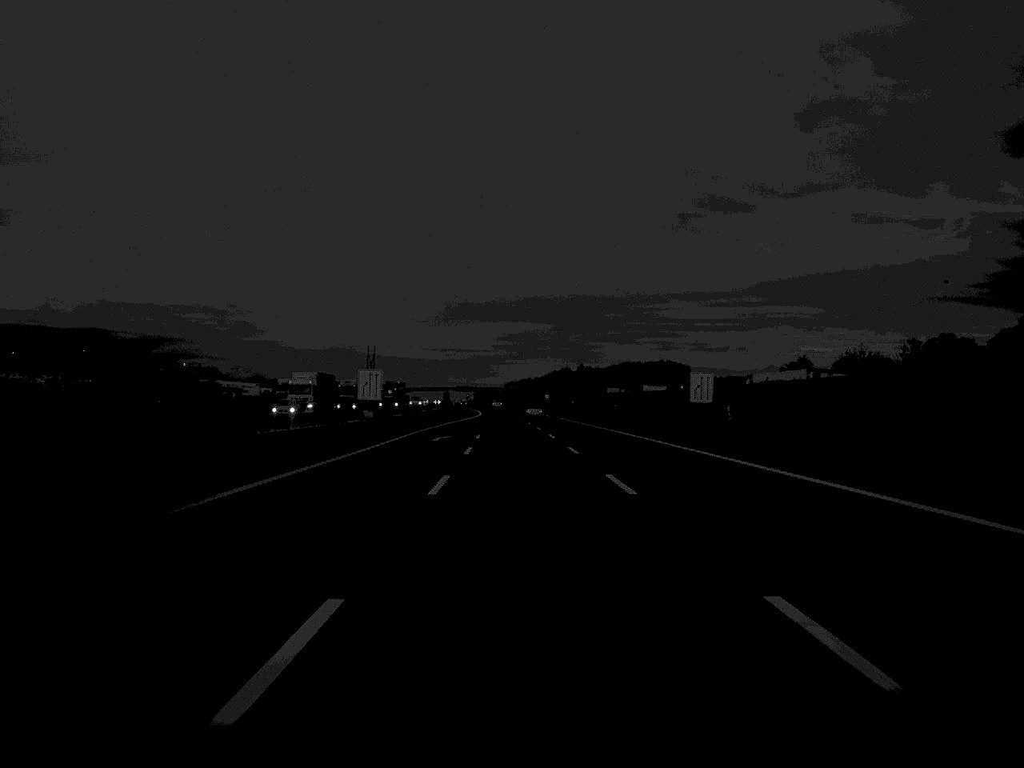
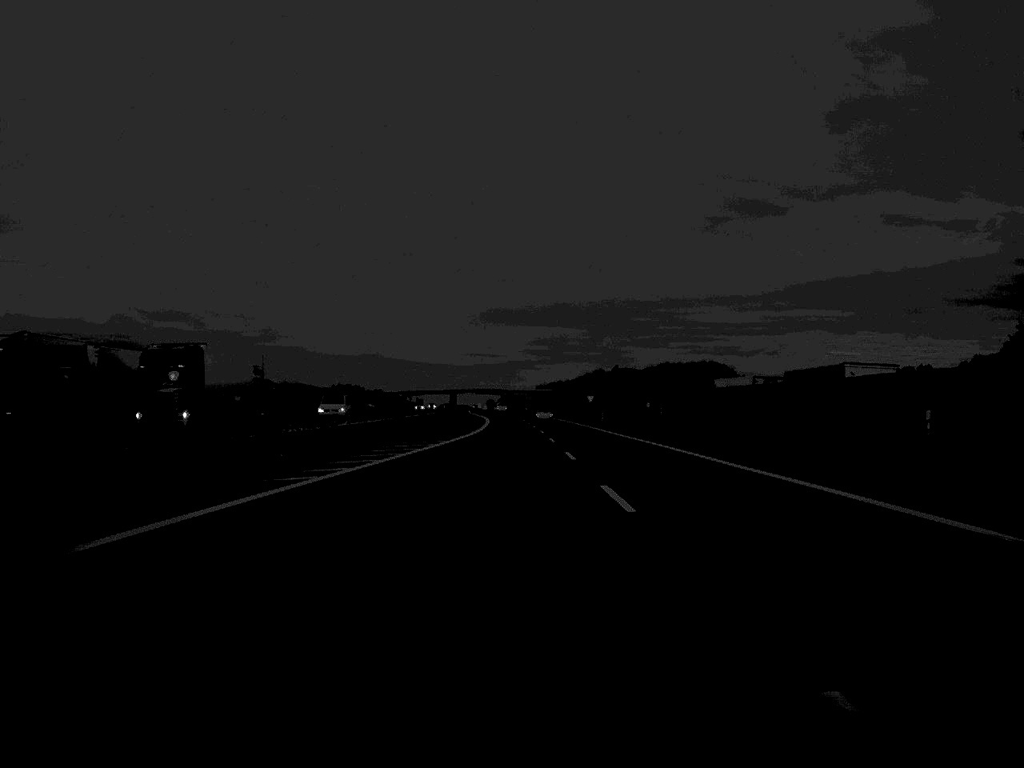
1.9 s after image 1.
(-0.8, +75.0) m; -1°
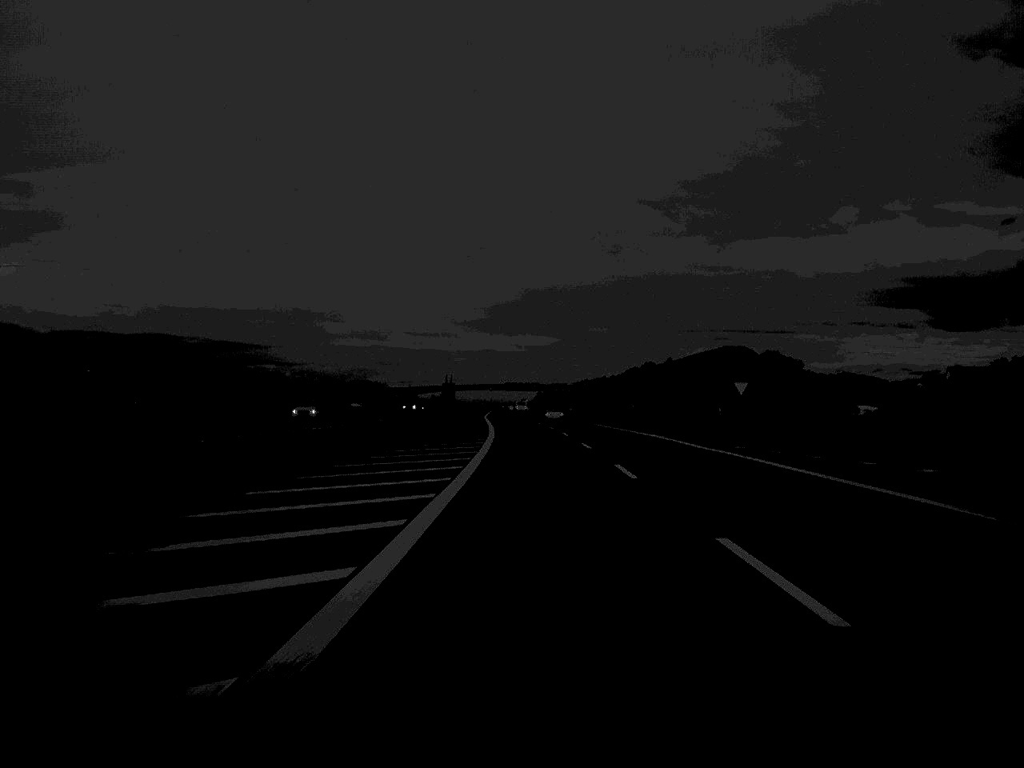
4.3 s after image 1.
(-1.6, +99.7) m; -2°
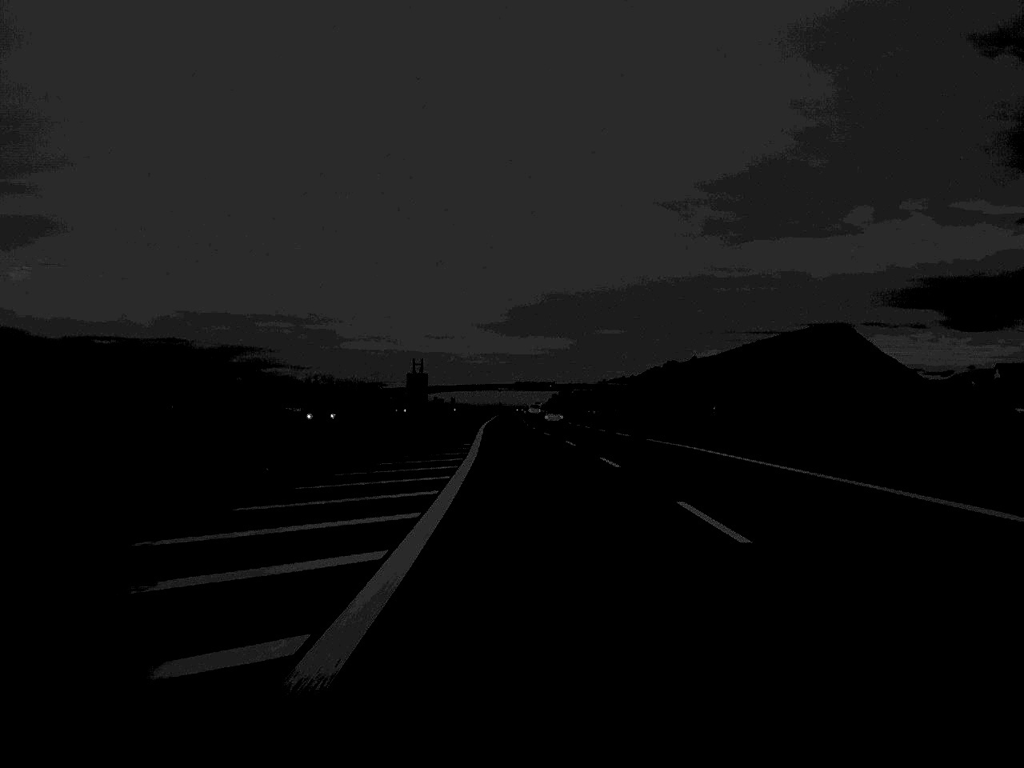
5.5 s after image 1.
(-0.2, +48.2) m; -1°
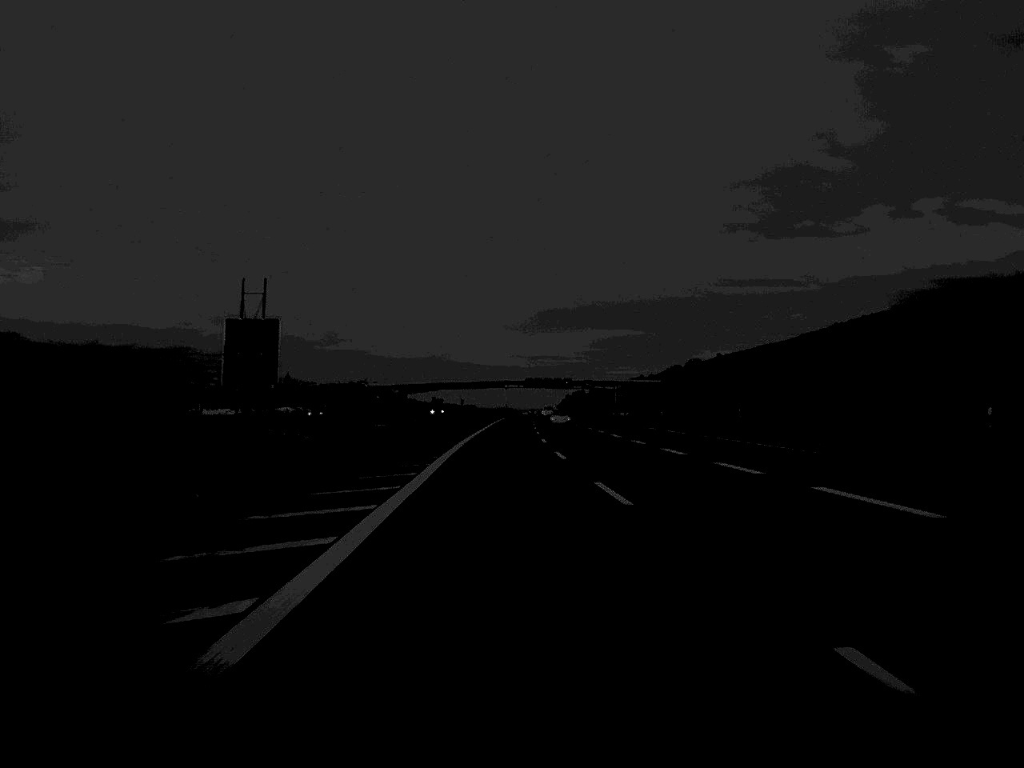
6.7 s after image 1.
(-0.2, +48.2) m; -1°
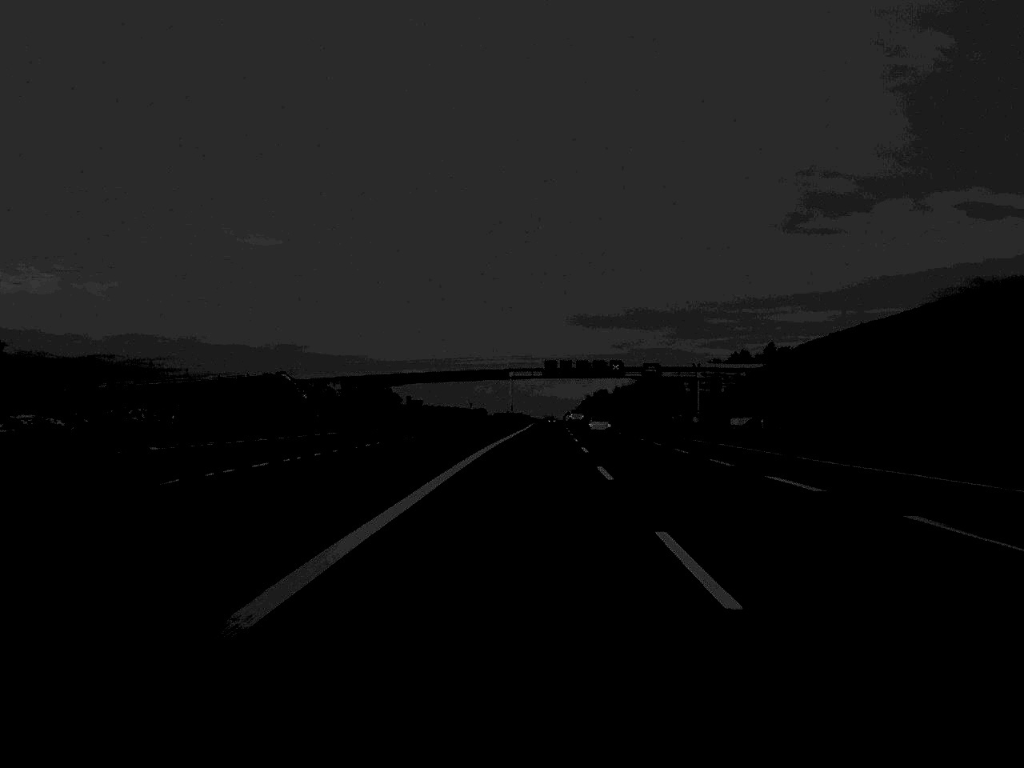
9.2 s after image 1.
(-0.7, +99.7) m; 0°
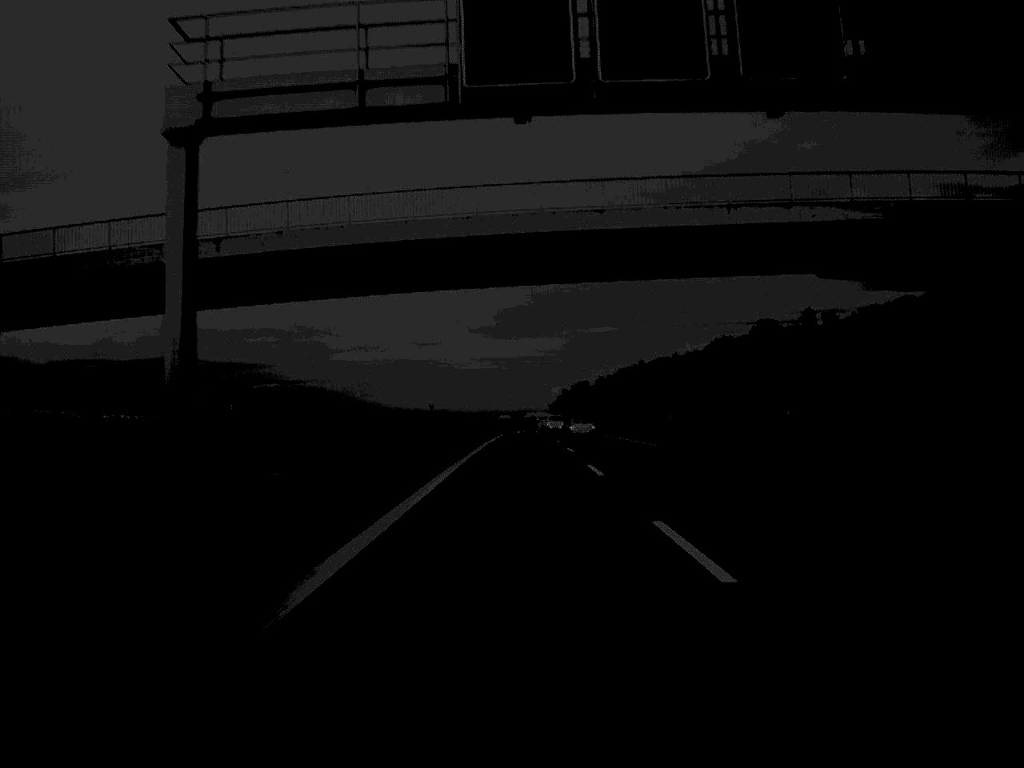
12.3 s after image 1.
(+2.3, +124.4) m; +2°
